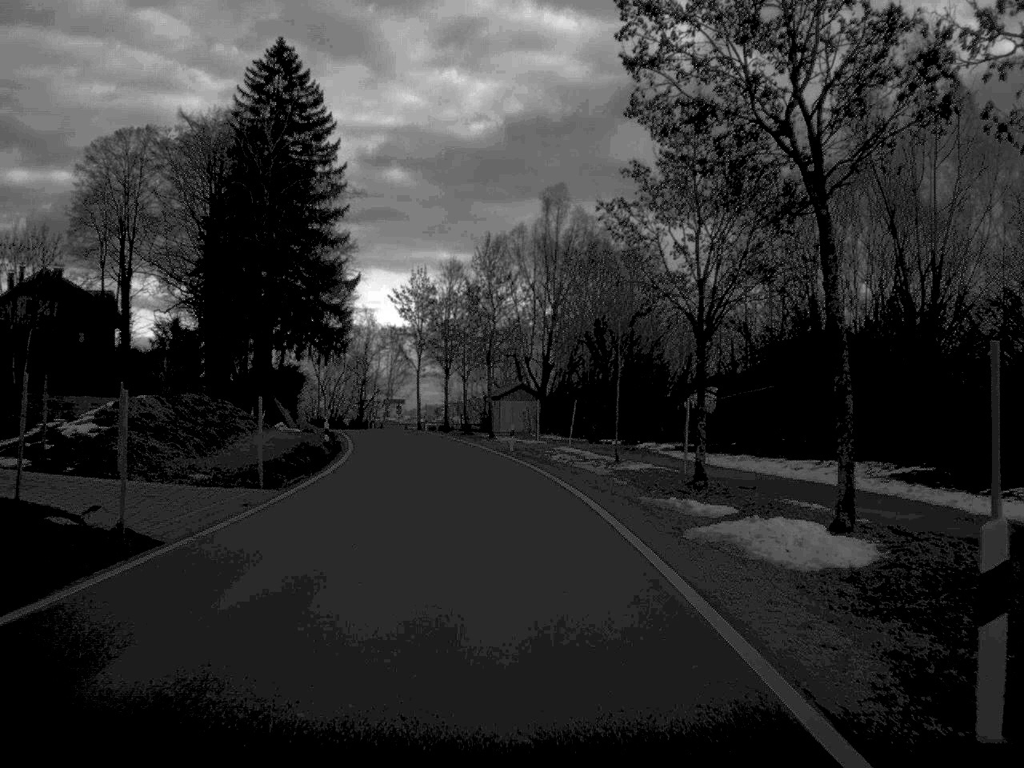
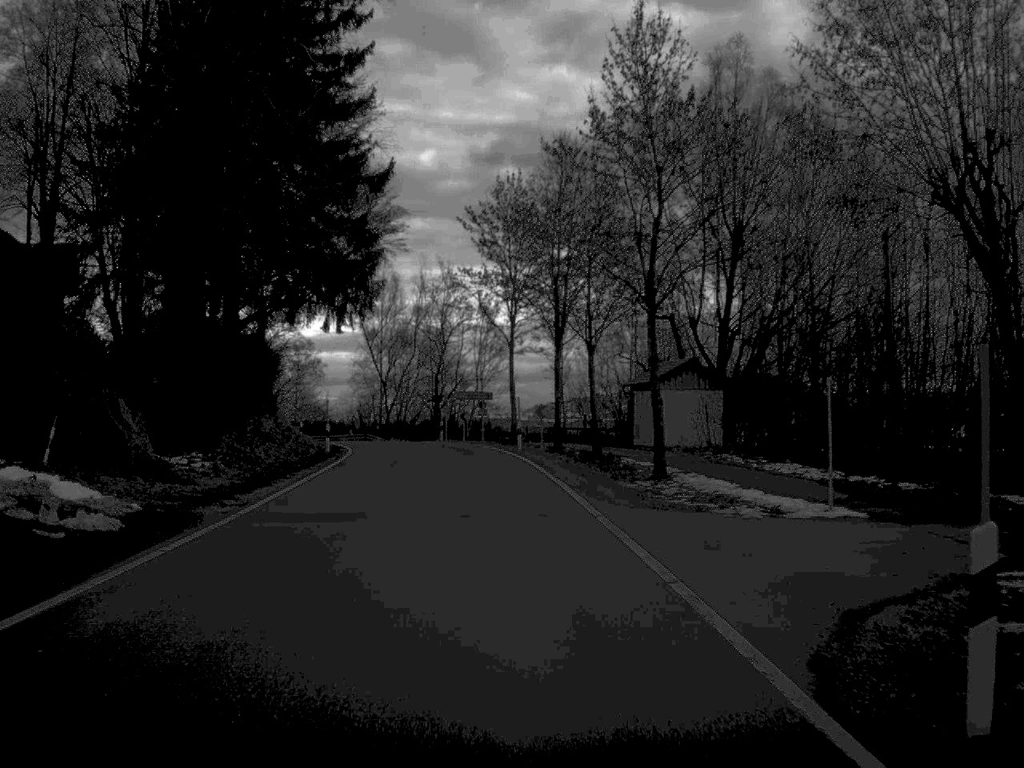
(-2.0, +40.0) m; -6°
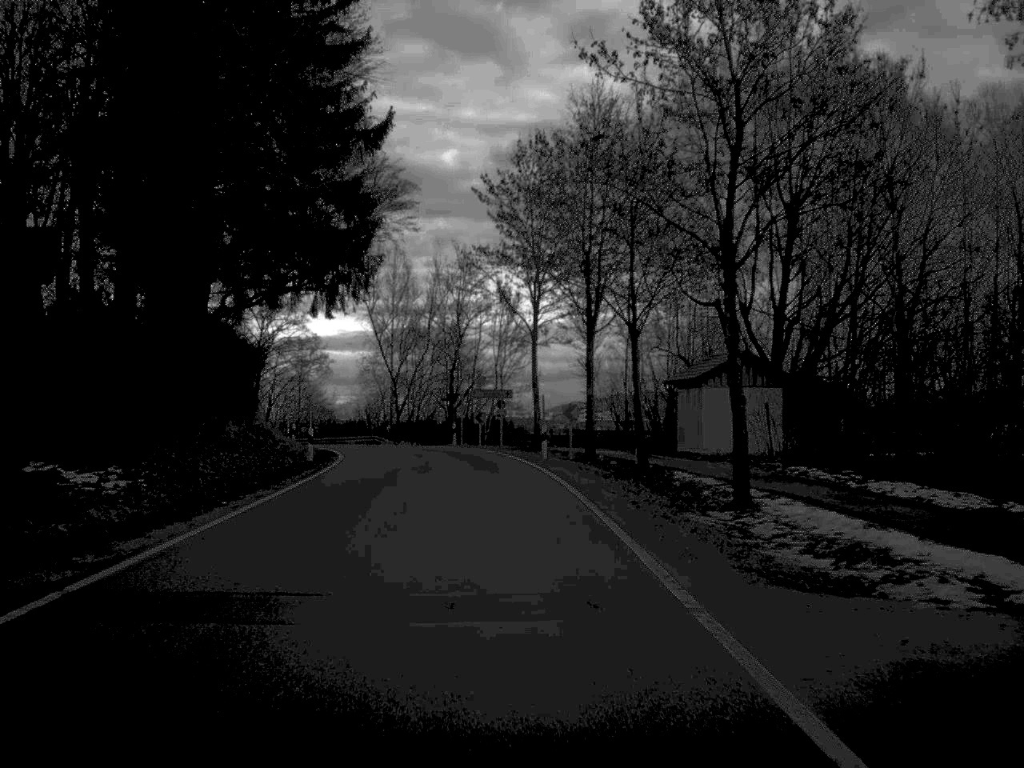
(-0.1, +8.1) m; -1°
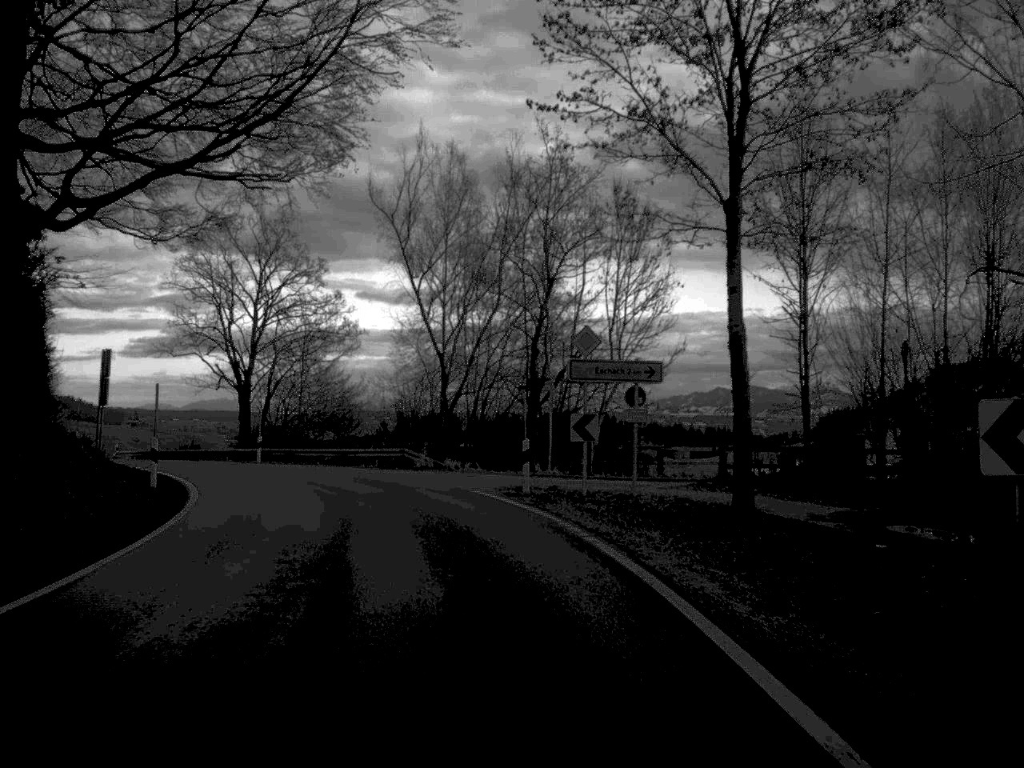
(-1.1, +32.0) m; -5°
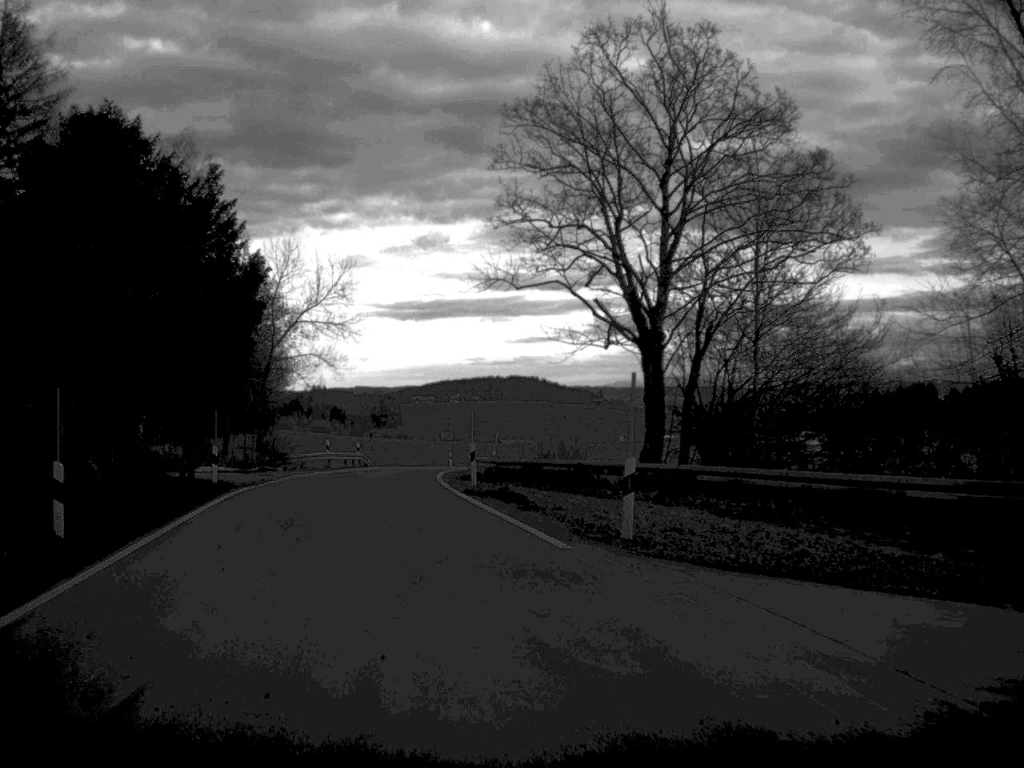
(-5.0, +30.9) m; -22°
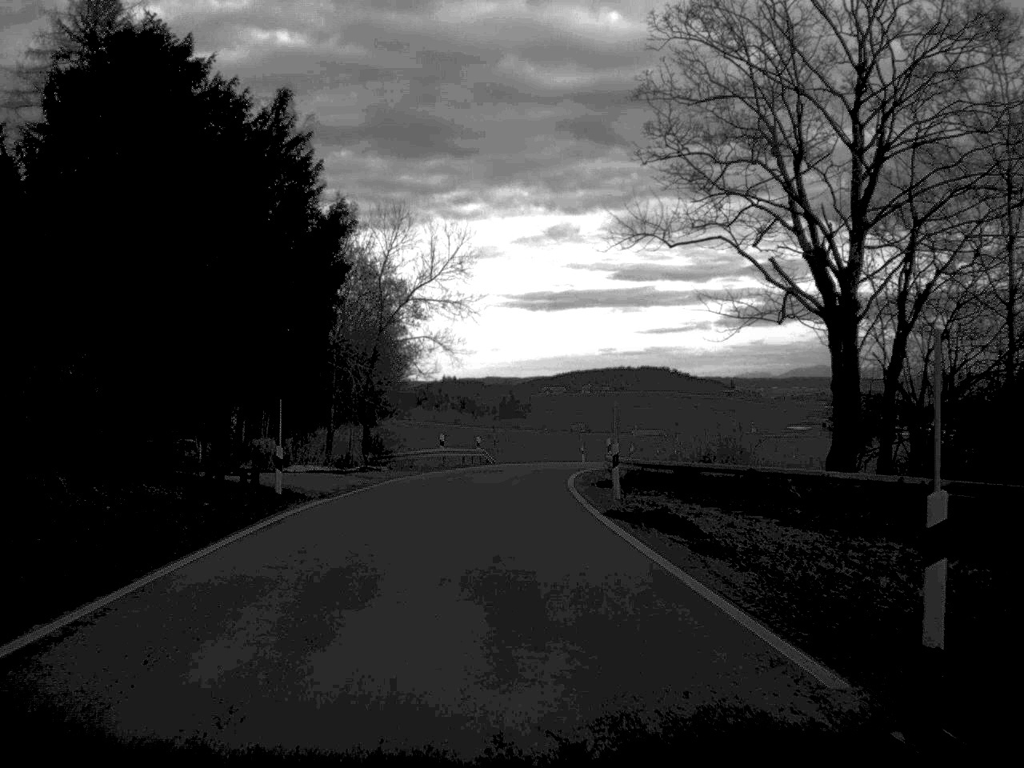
(-0.4, +7.6) m; -6°
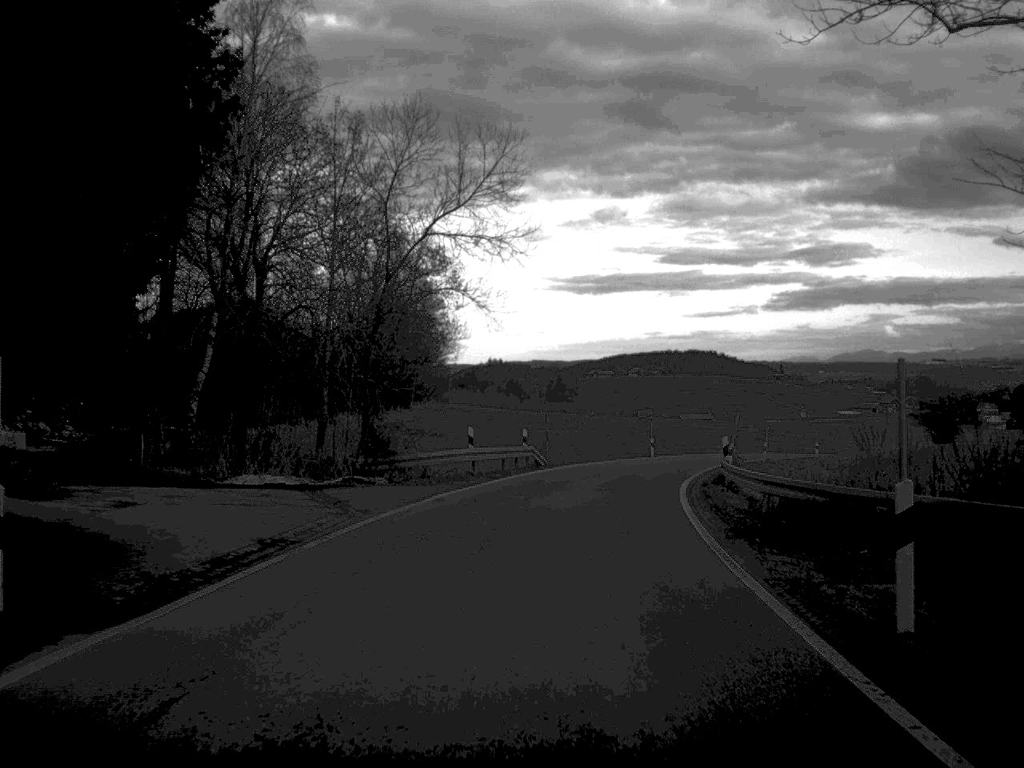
(-0.5, +16.0) m; -2°
